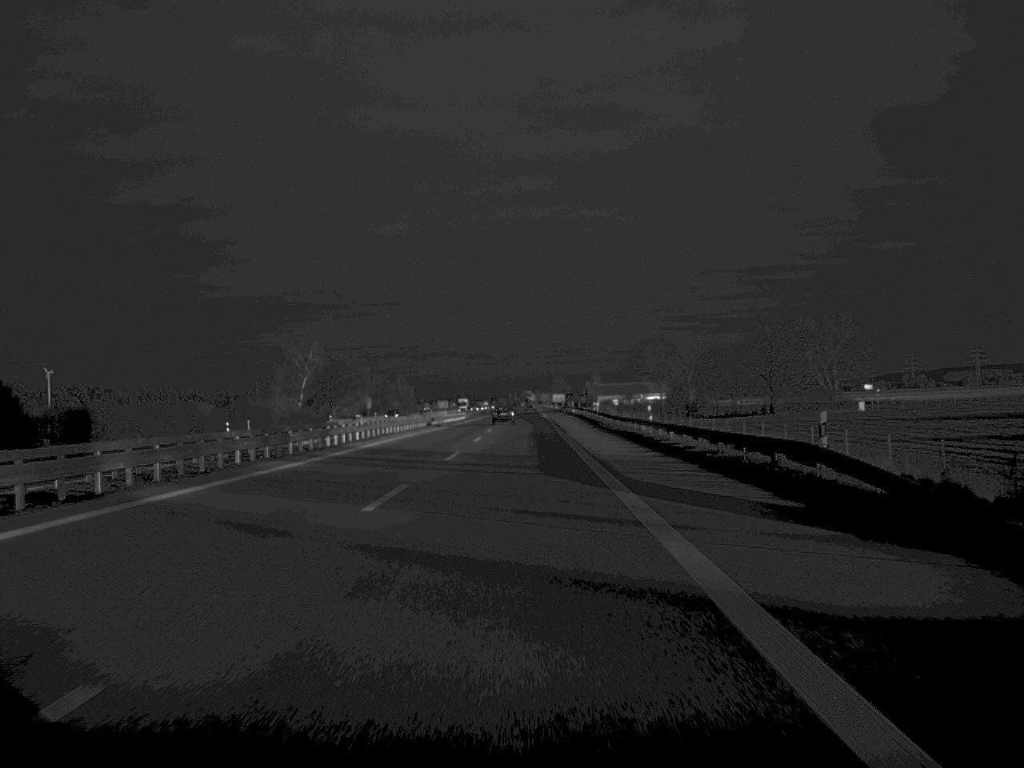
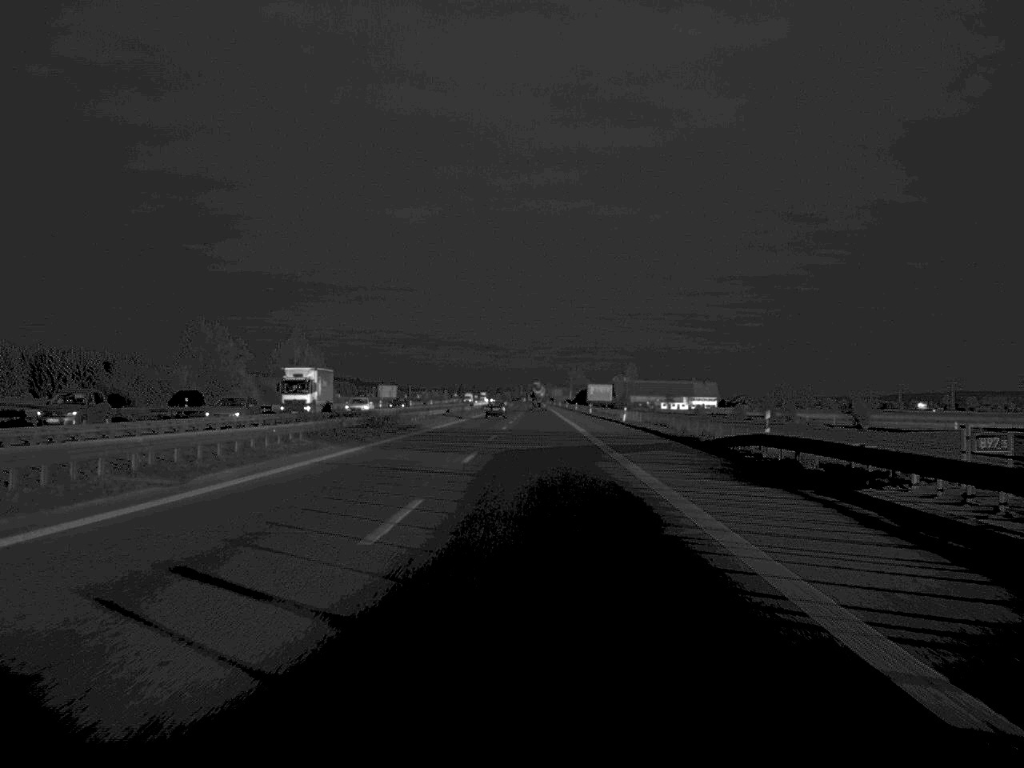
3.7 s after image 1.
(-0.2, +165.9) m; 0°
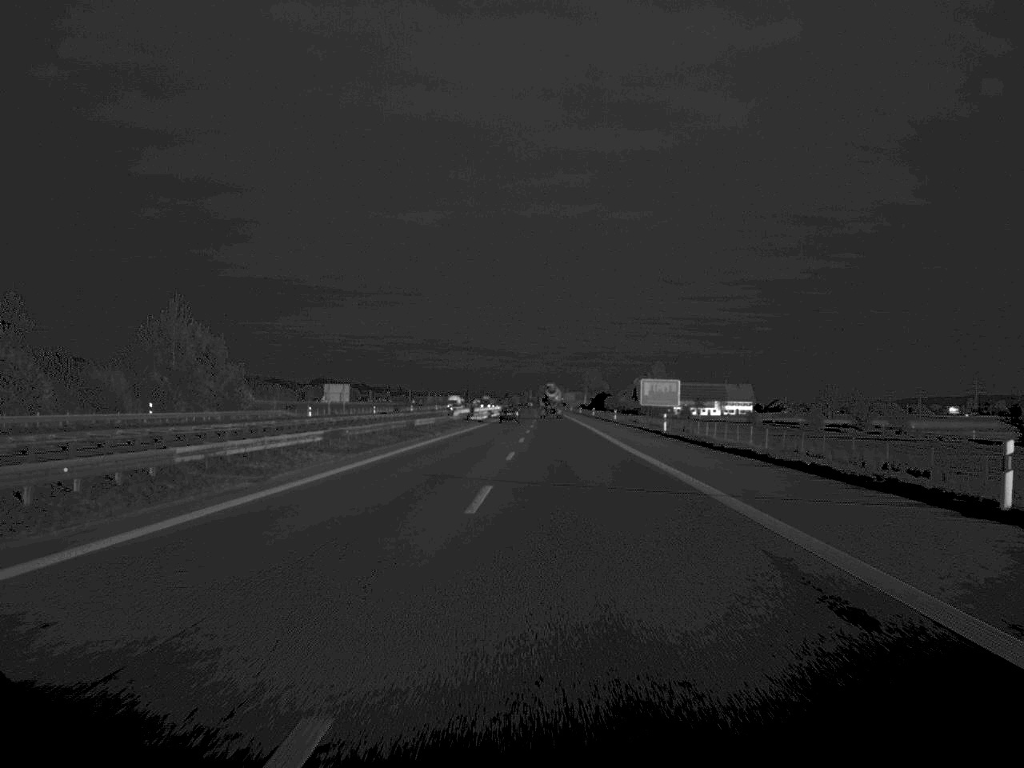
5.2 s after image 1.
(-0.1, +66.6) m; 0°
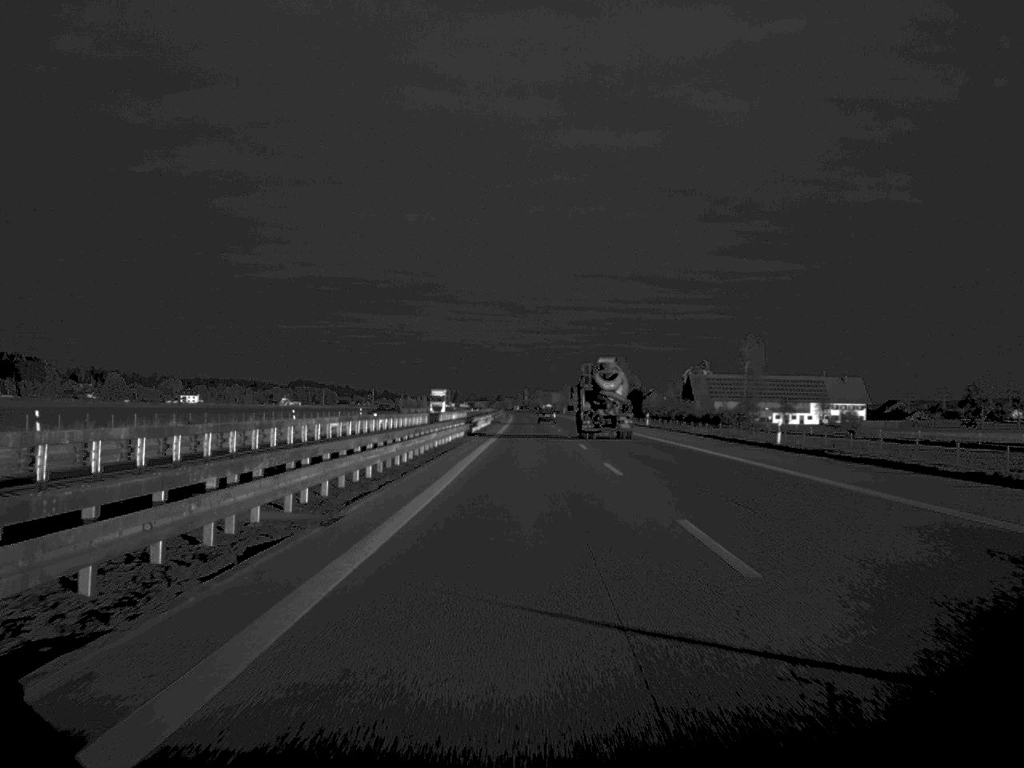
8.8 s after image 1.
(-0.6, +168.0) m; 0°
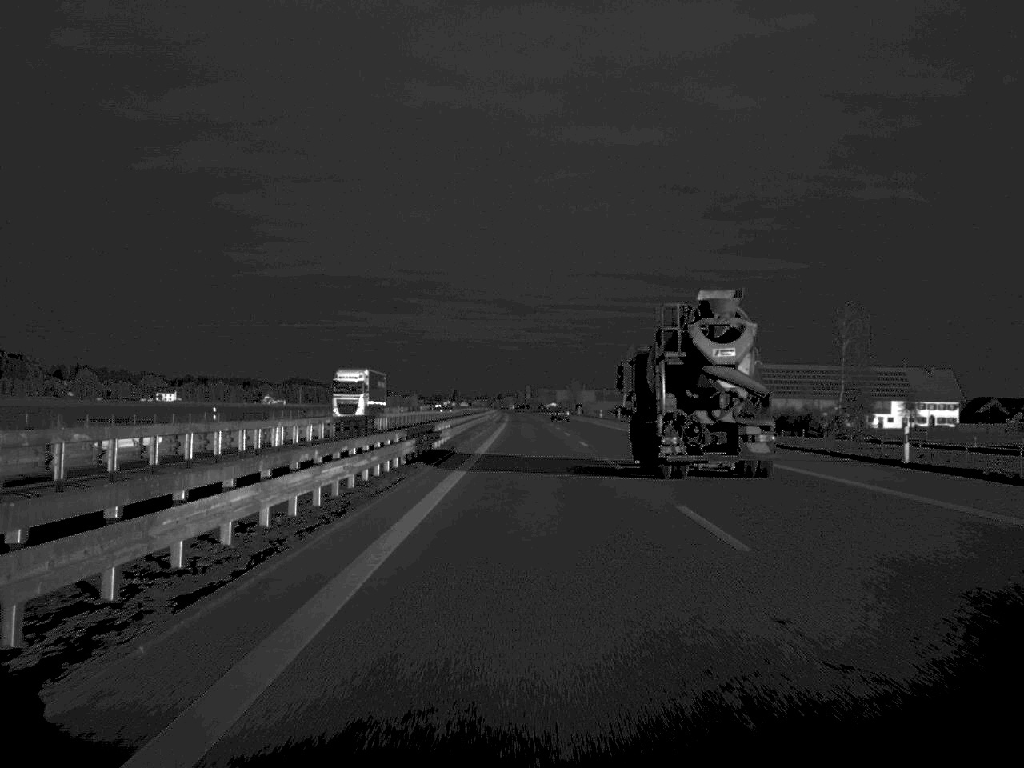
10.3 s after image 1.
(0.0, +69.6) m; 0°
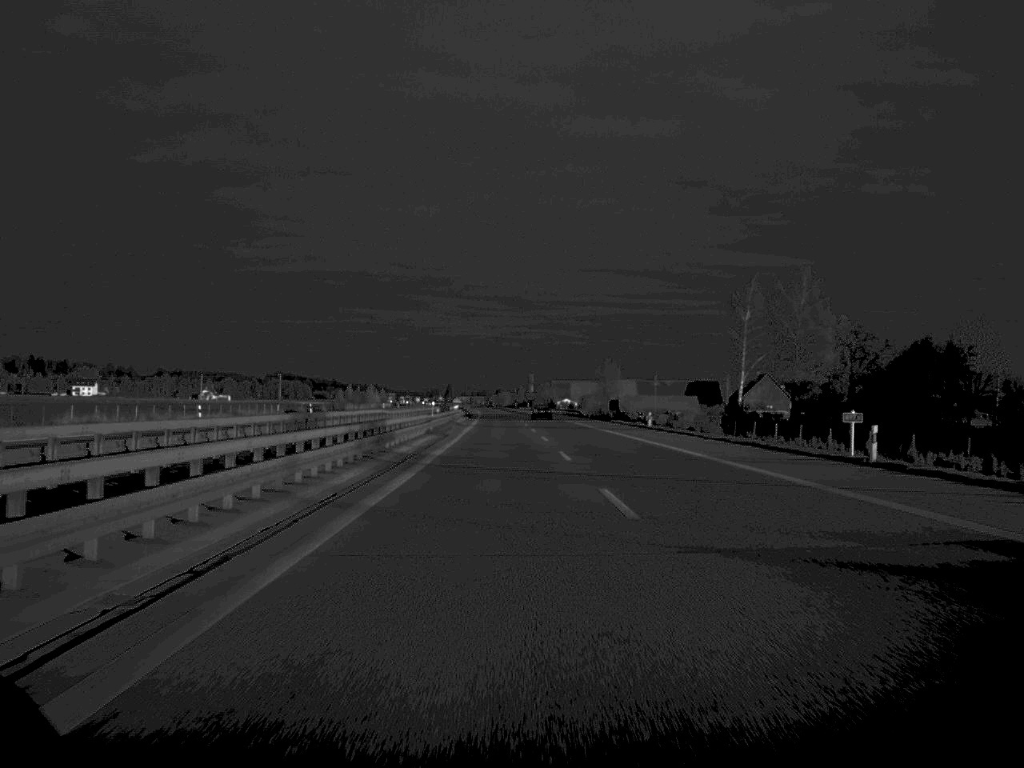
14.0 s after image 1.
(-0.3, +174.8) m; 0°
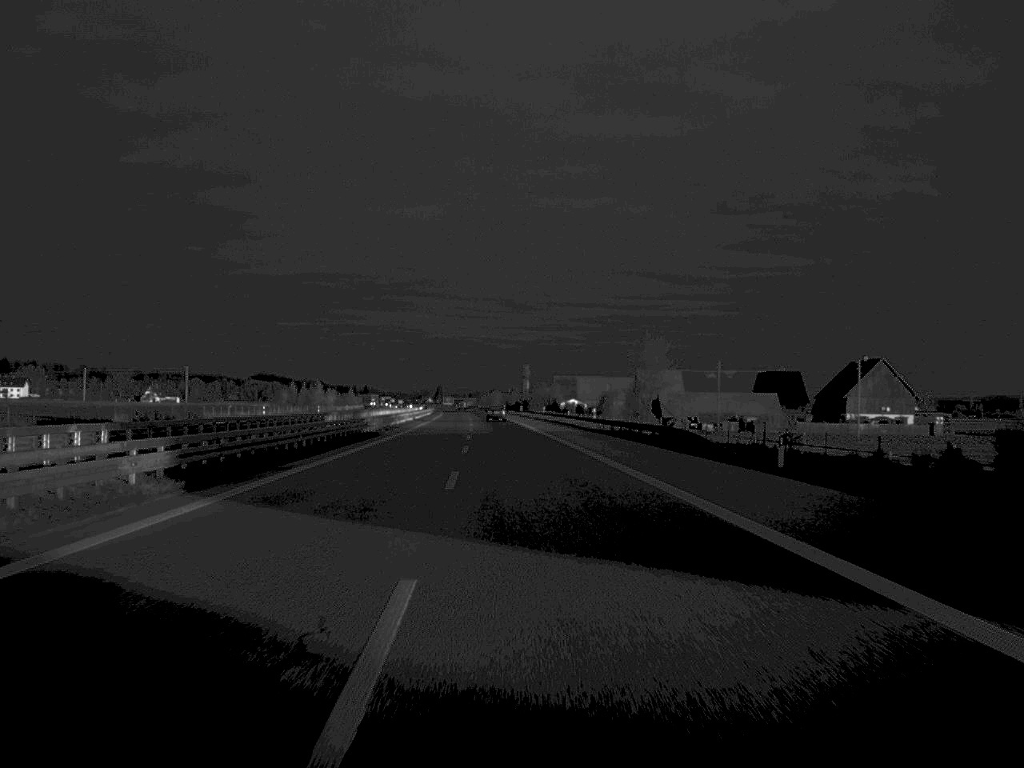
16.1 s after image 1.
(+0.5, +101.0) m; 0°
